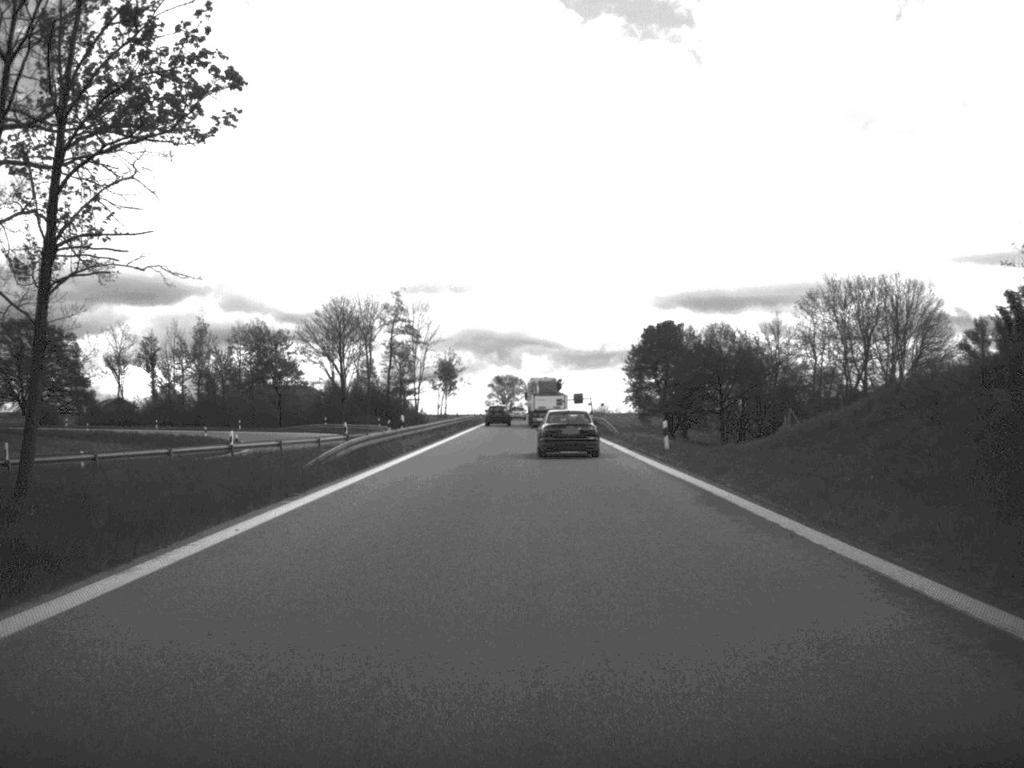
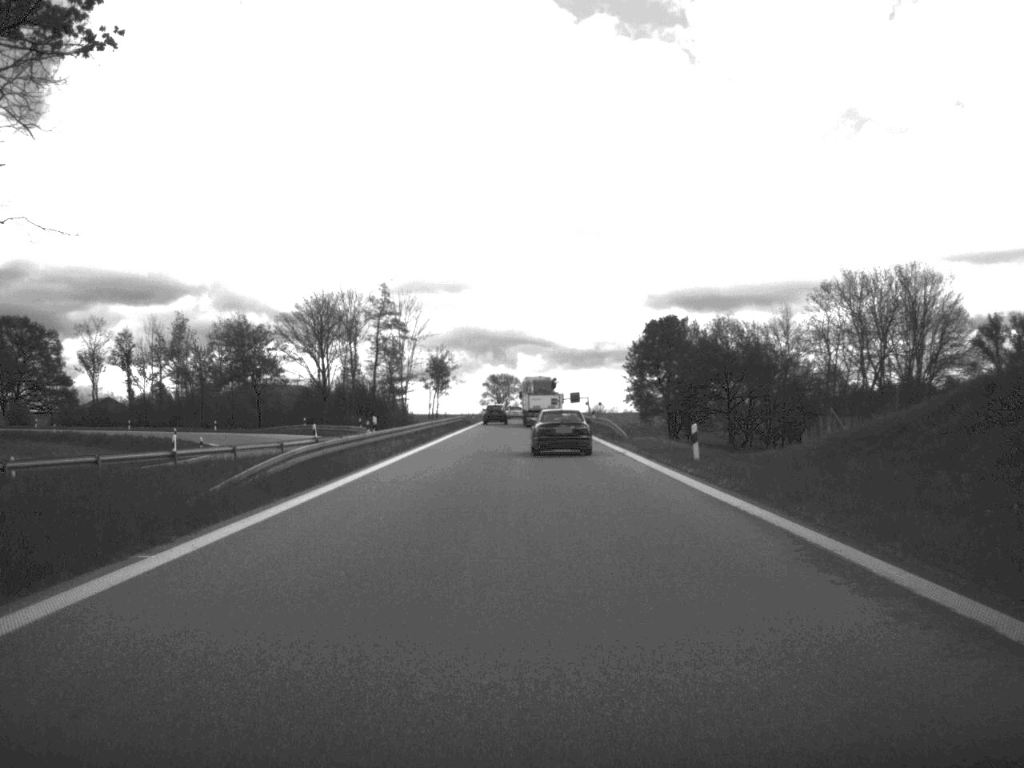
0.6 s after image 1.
(0.0, +7.7) m; 0°
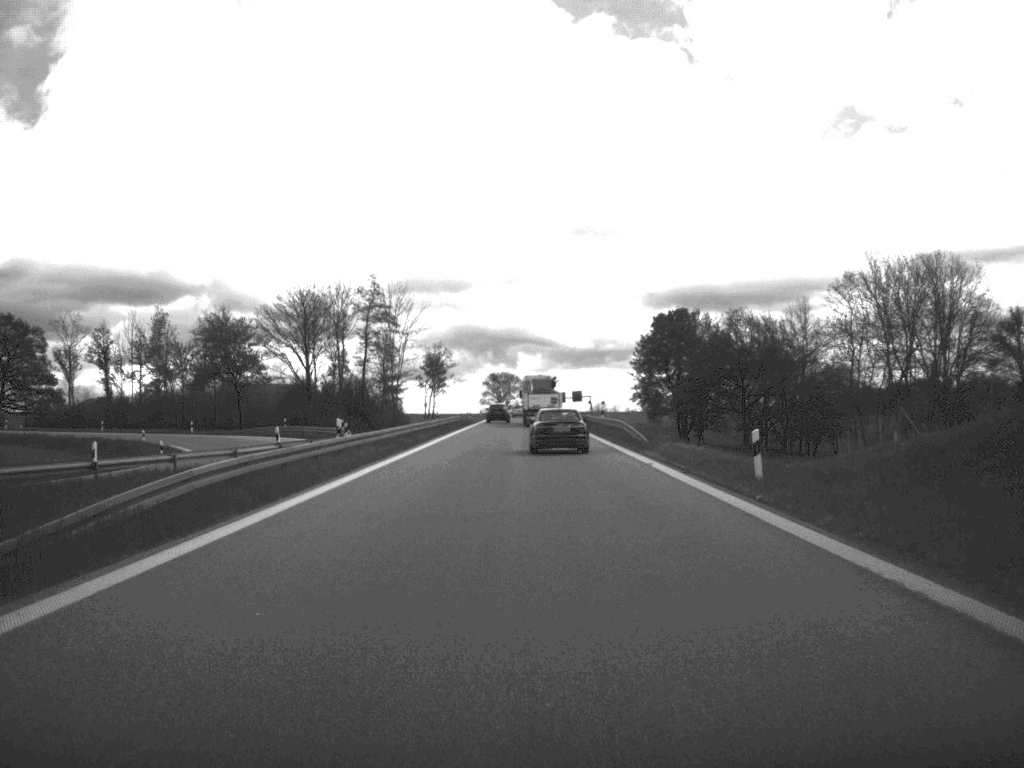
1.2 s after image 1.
(0.0, +8.2) m; 0°
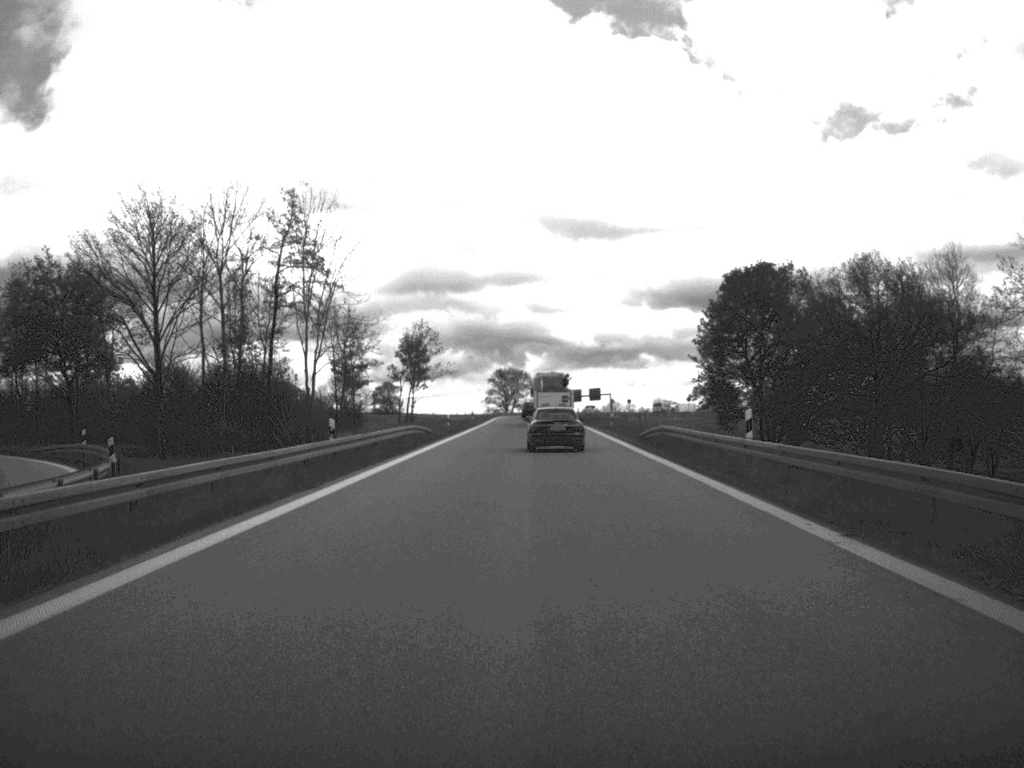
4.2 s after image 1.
(-0.2, +42.4) m; -1°
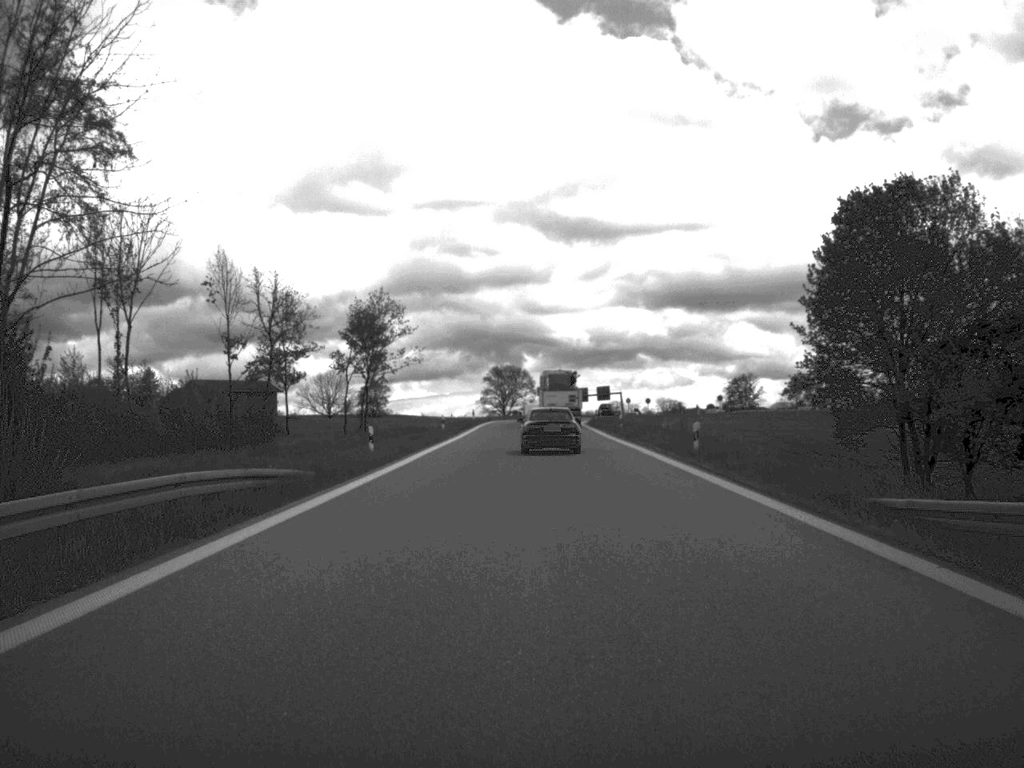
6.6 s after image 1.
(-0.1, +34.5) m; 0°
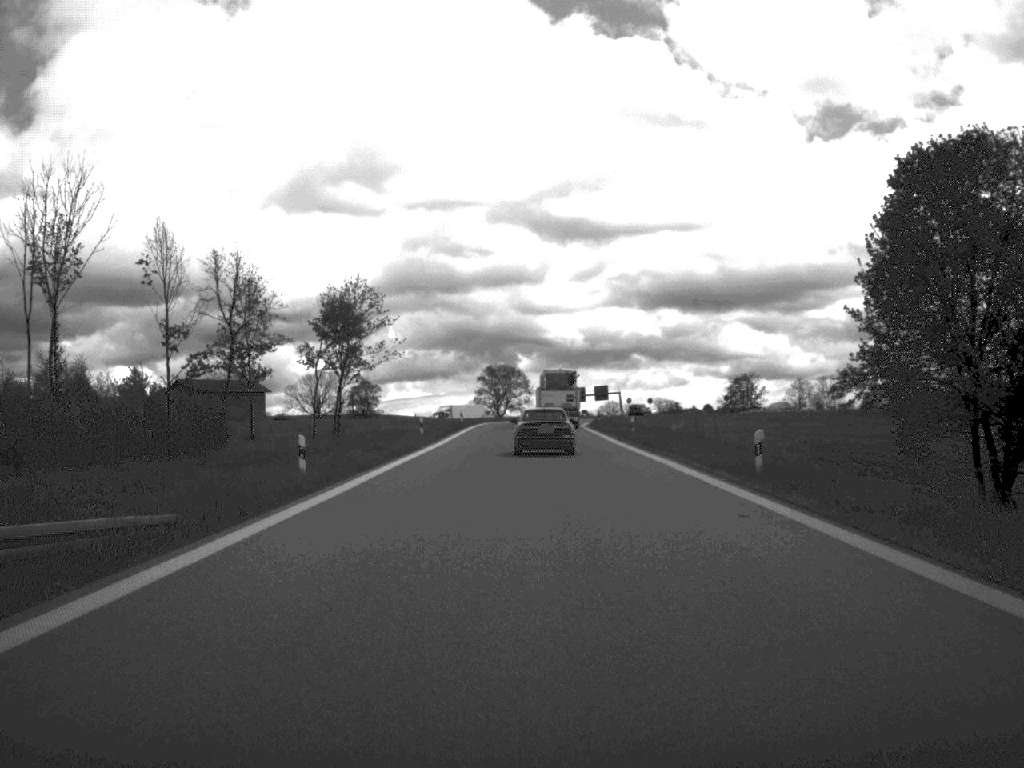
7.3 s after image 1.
(0.0, +10.1) m; 0°
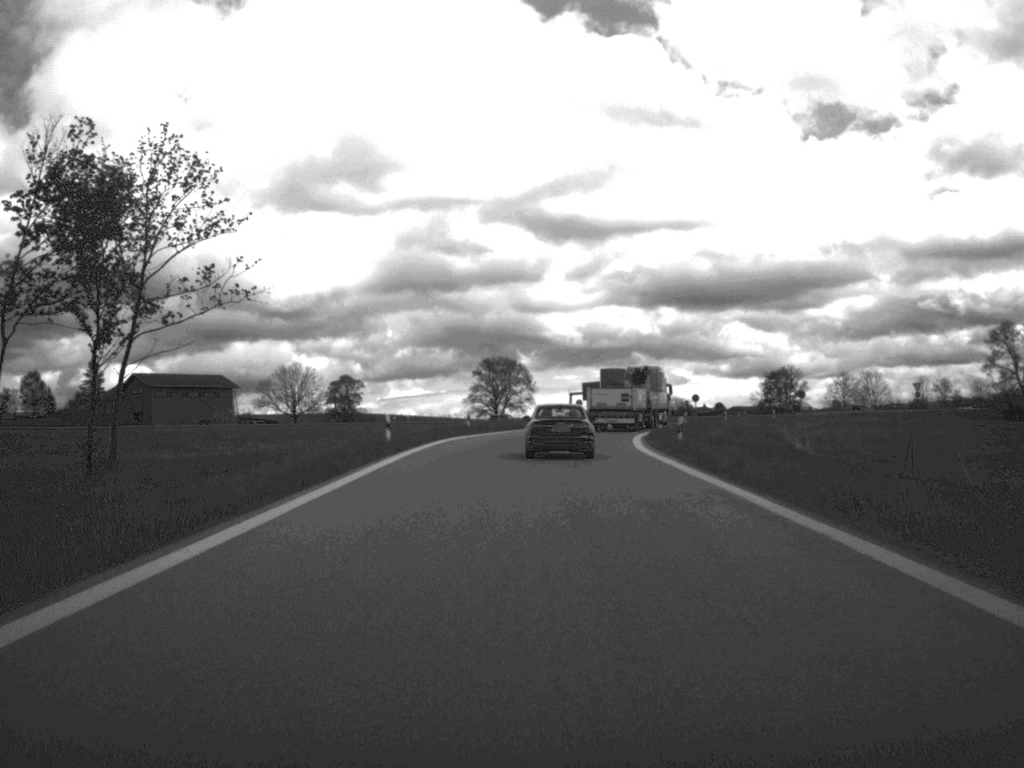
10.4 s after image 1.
(0.0, +44.3) m; 0°
